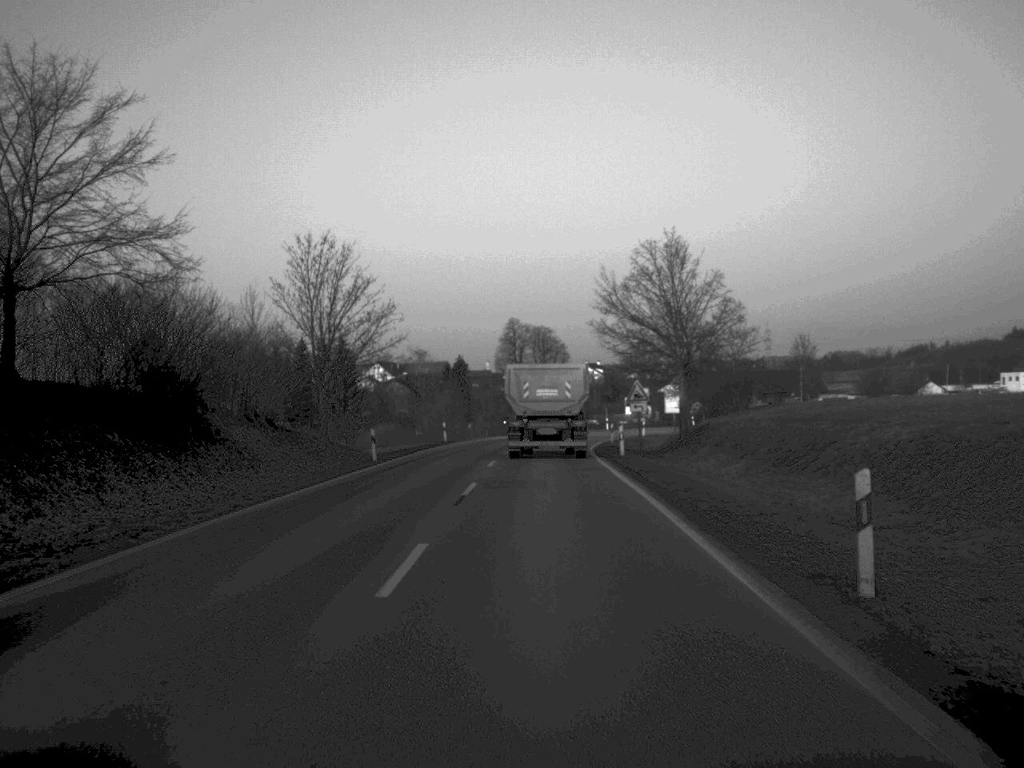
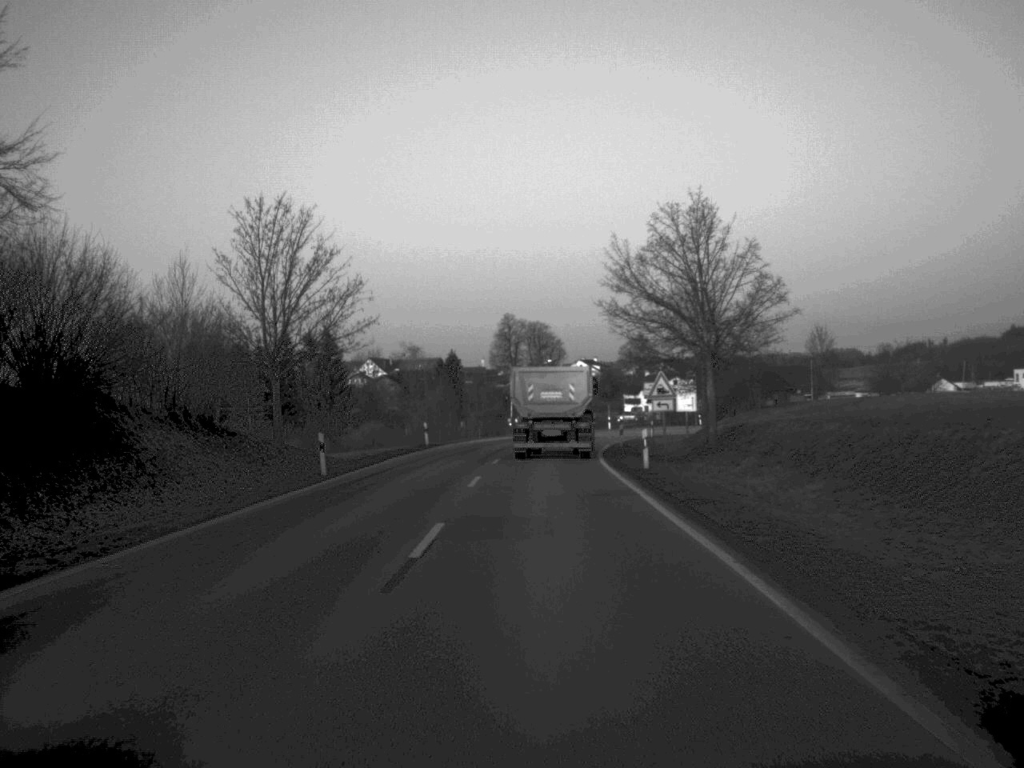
(0.0, +9.3) m; 0°
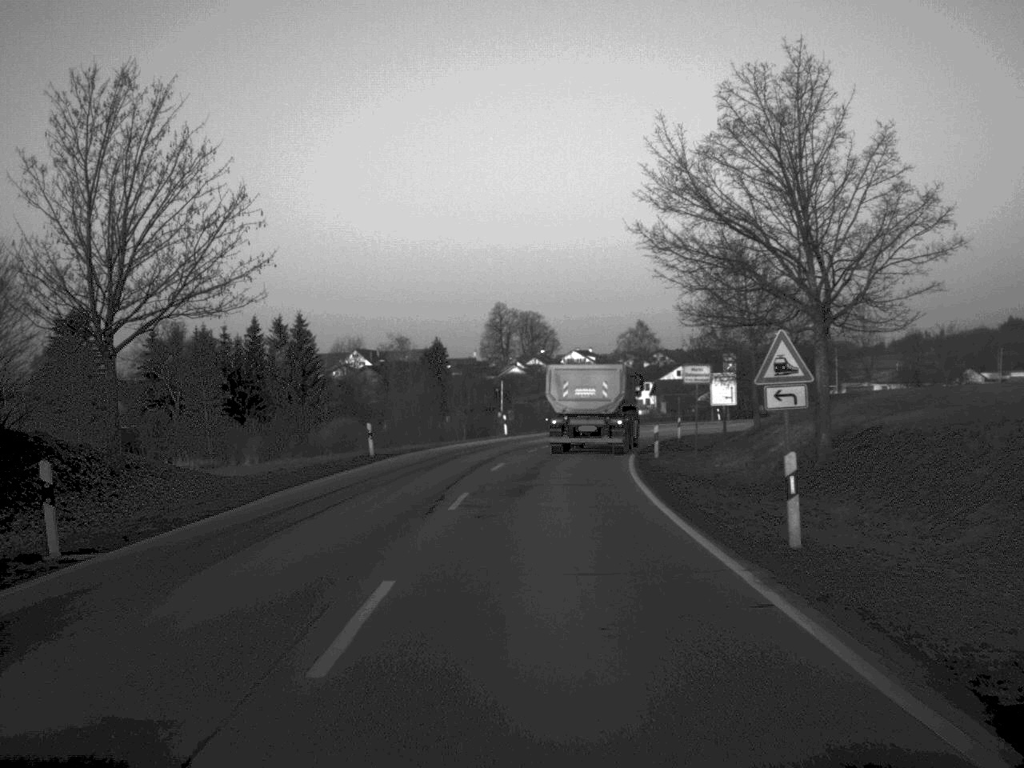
(+0.1, +17.6) m; 0°
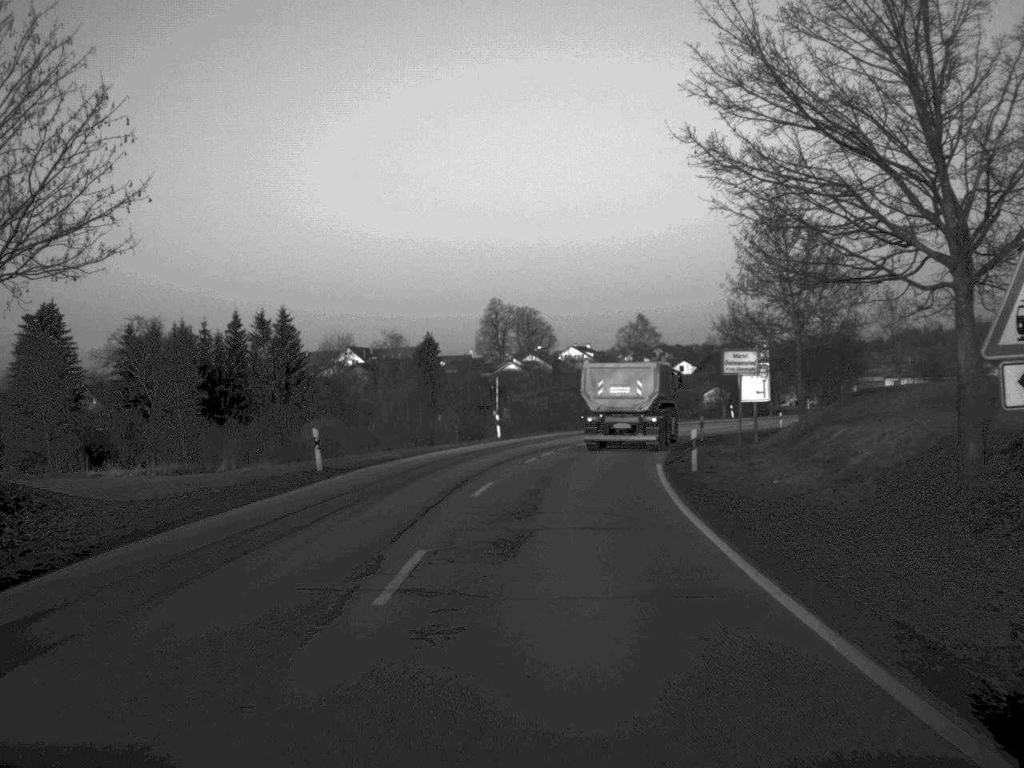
(0.0, +9.2) m; 0°
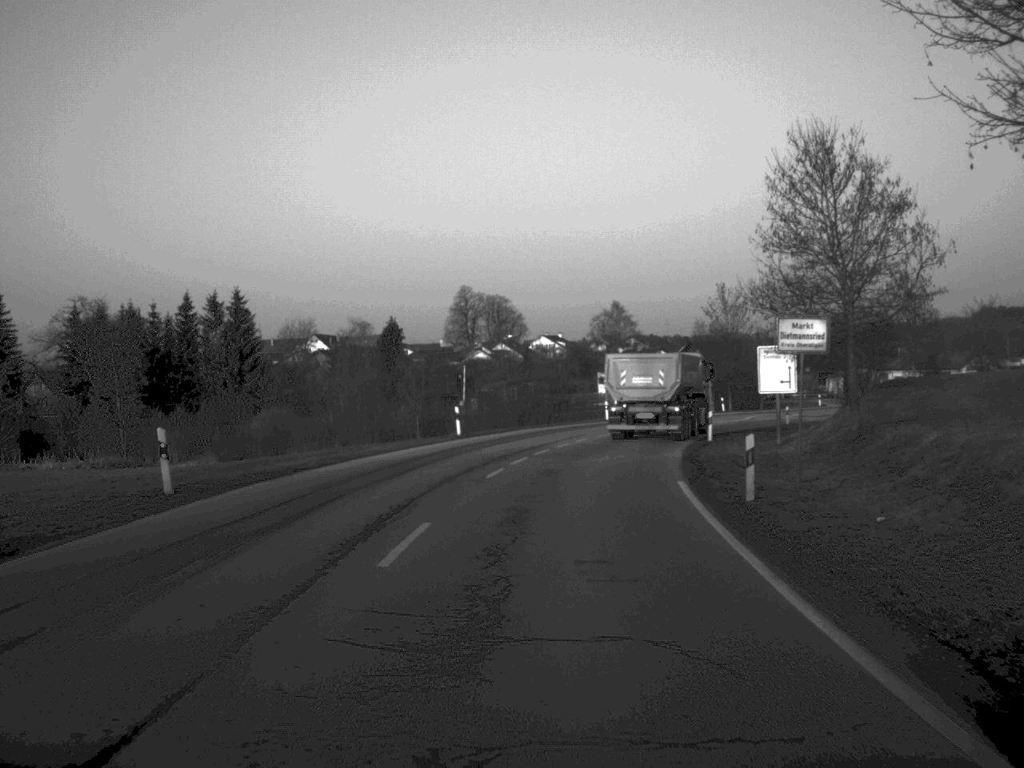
(+0.1, +10.4) m; +1°
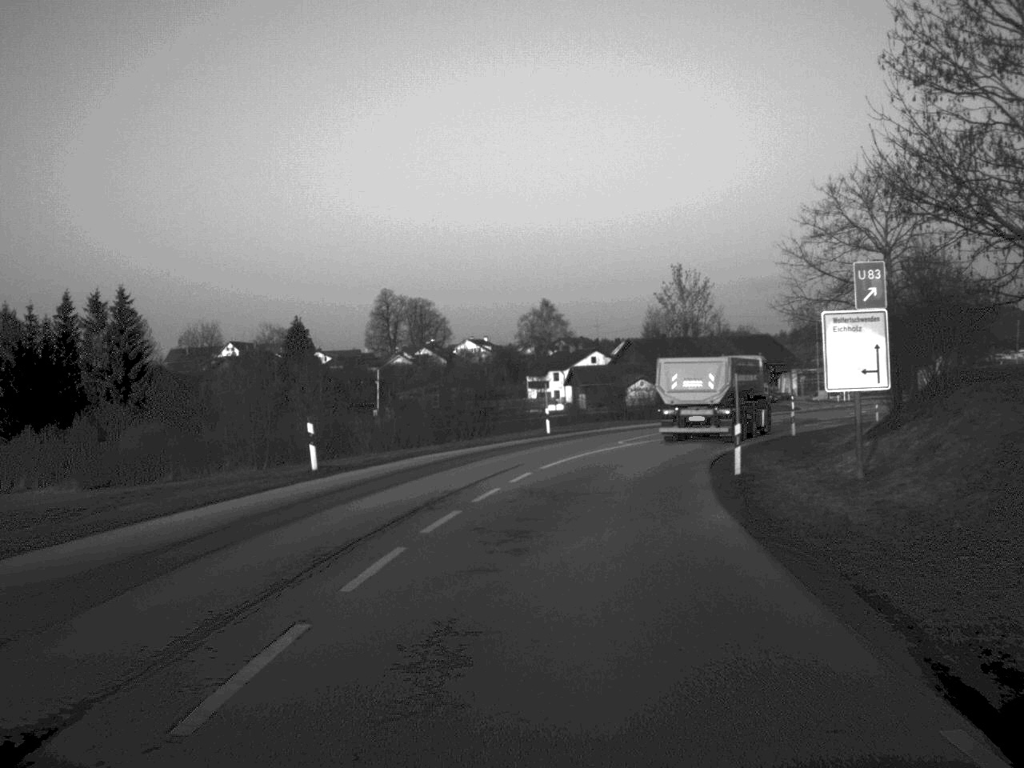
(+0.5, +17.8) m; +3°
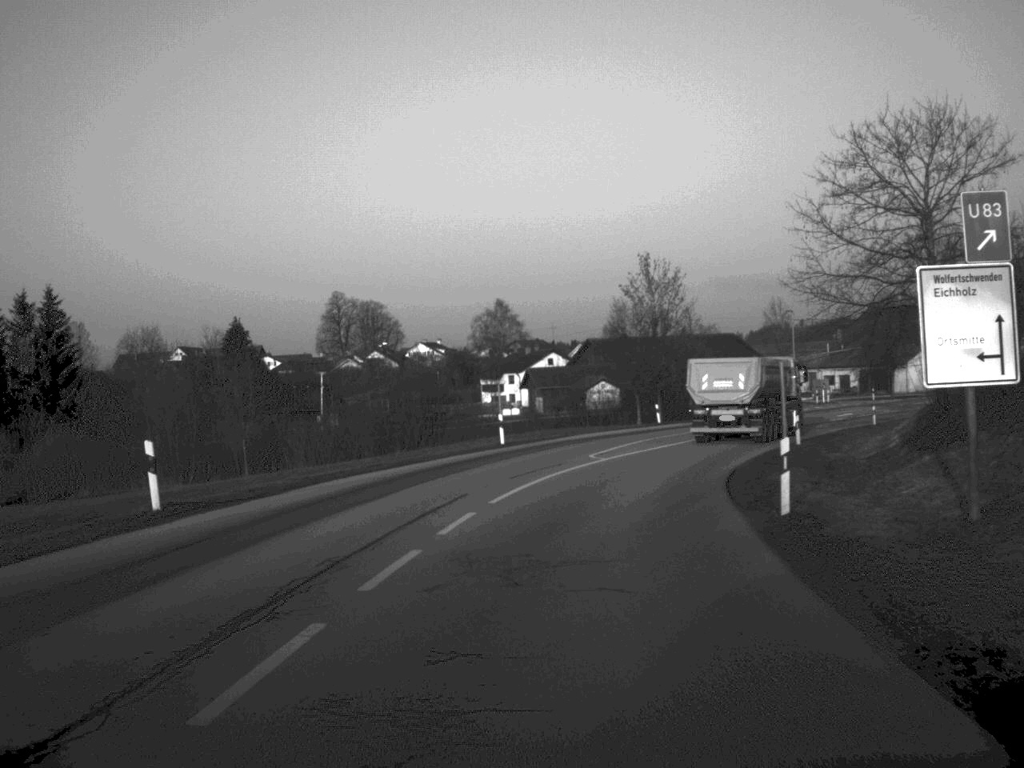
(+0.2, +8.6) m; +2°
